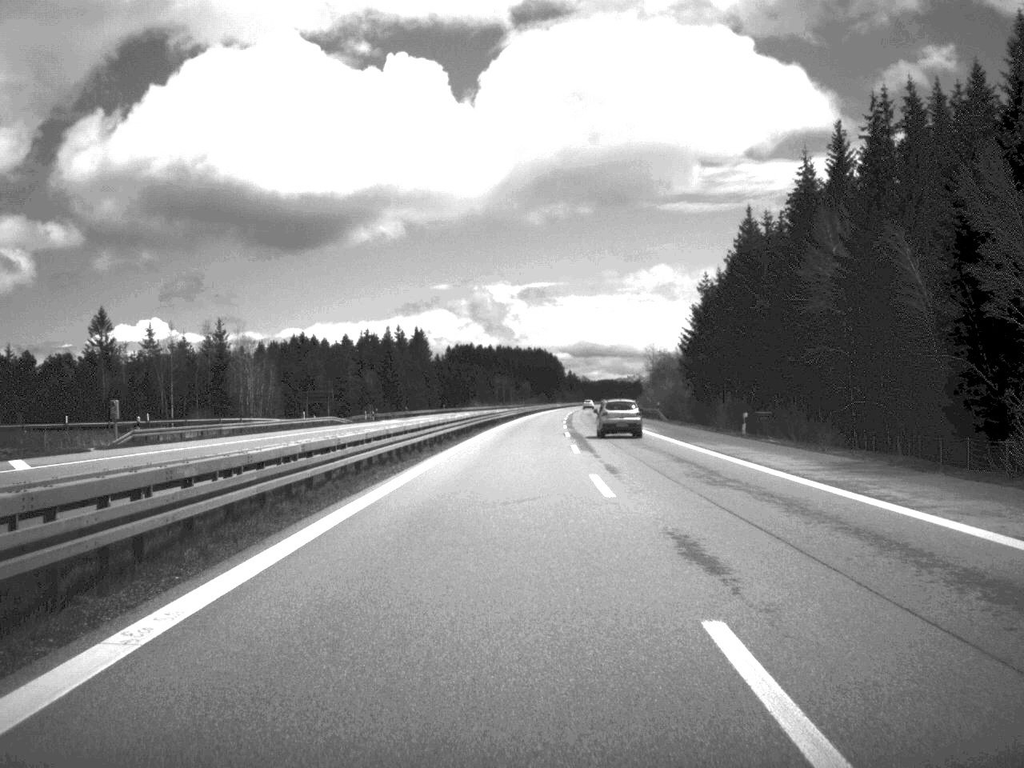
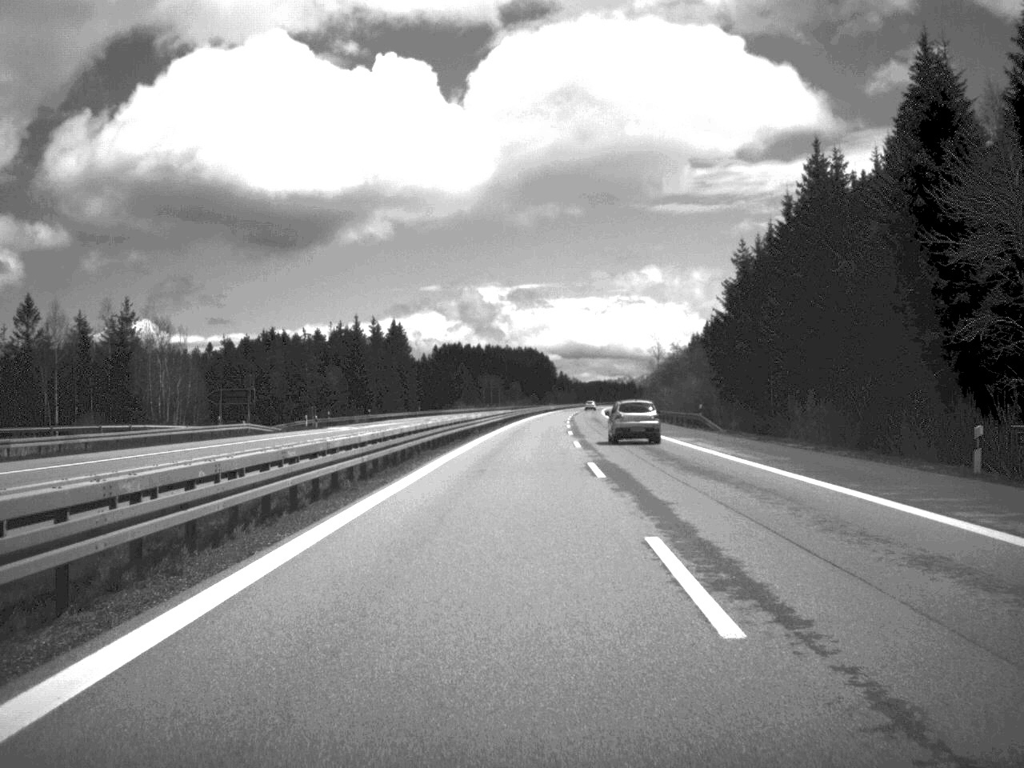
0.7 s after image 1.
(+0.1, +29.9) m; 0°
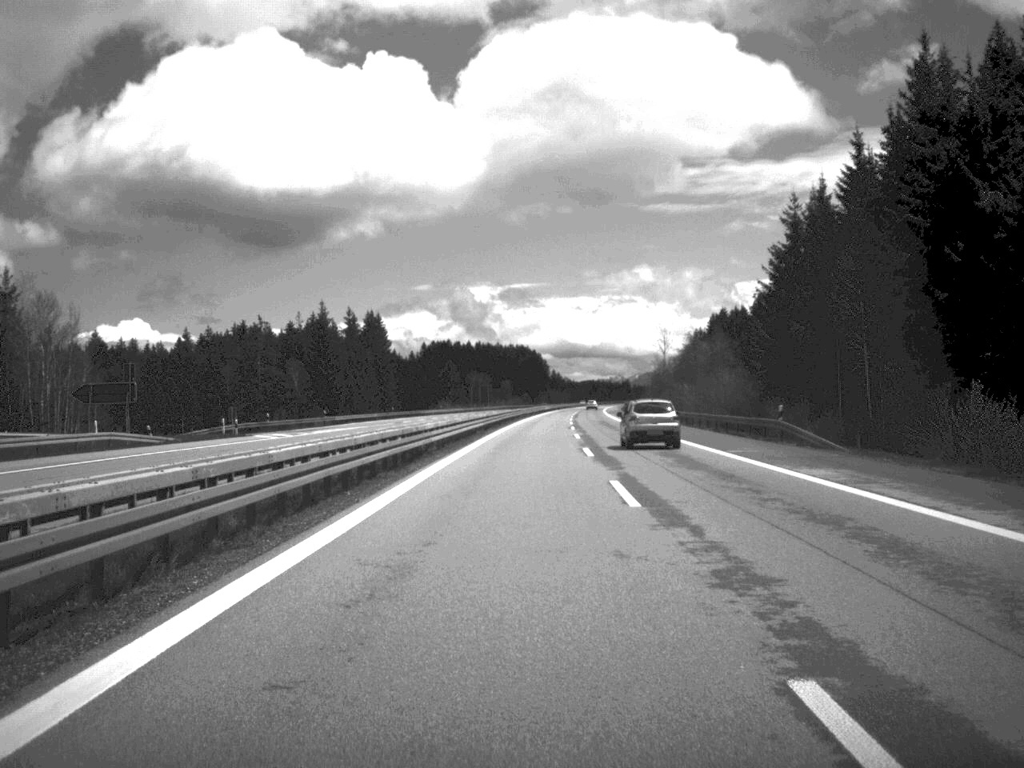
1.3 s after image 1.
(+0.1, +25.1) m; 0°
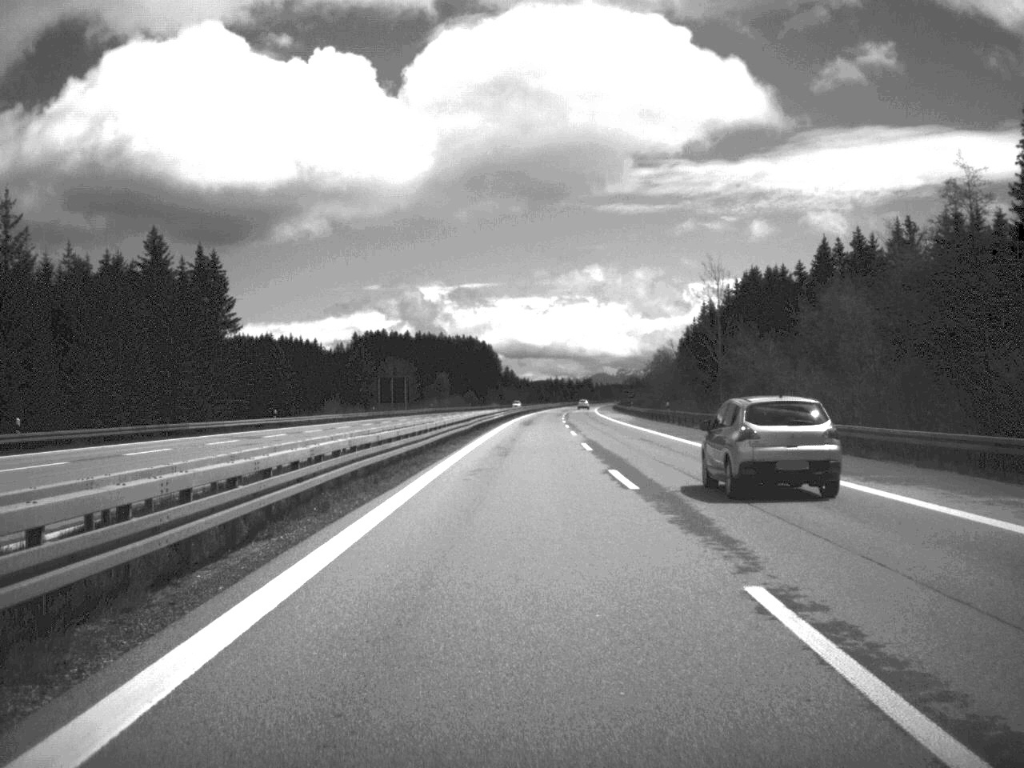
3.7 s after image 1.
(+1.6, +102.7) m; +2°
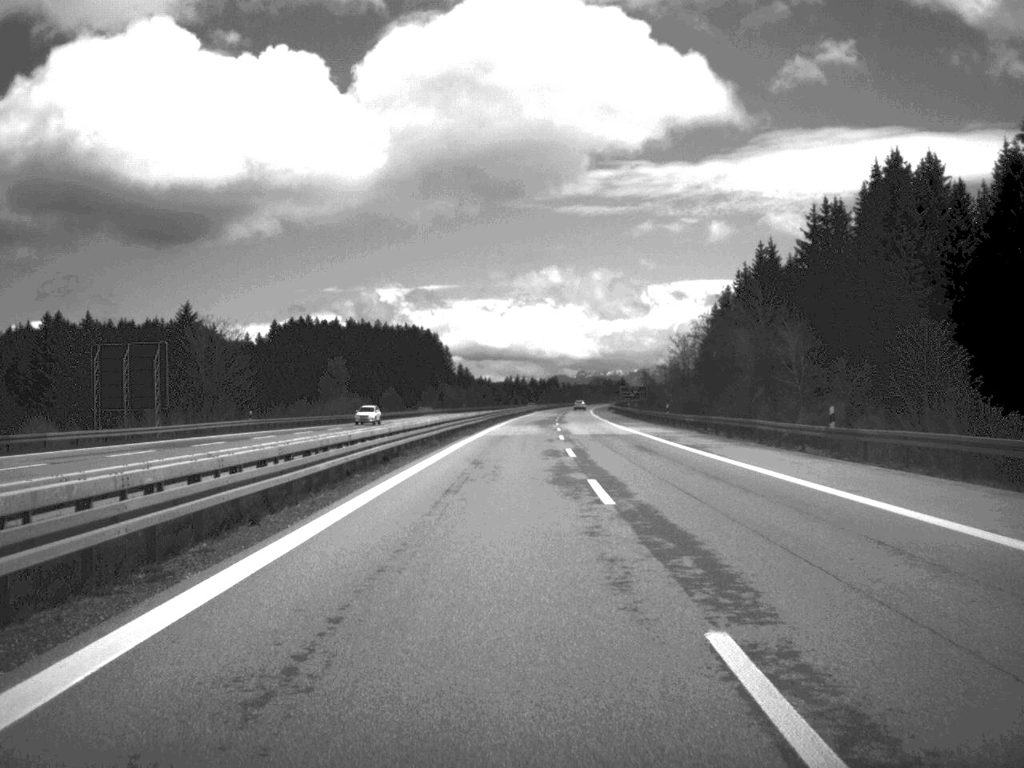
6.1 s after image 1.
(+1.6, +105.7) m; +2°
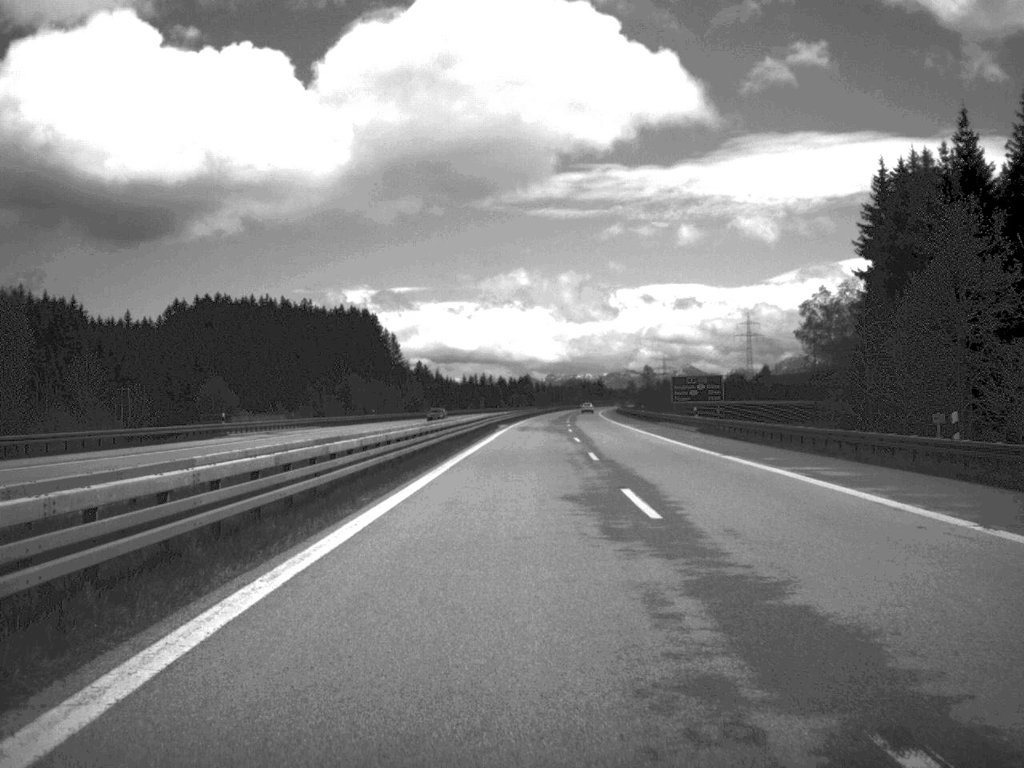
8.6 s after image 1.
(+0.7, +105.0) m; +1°
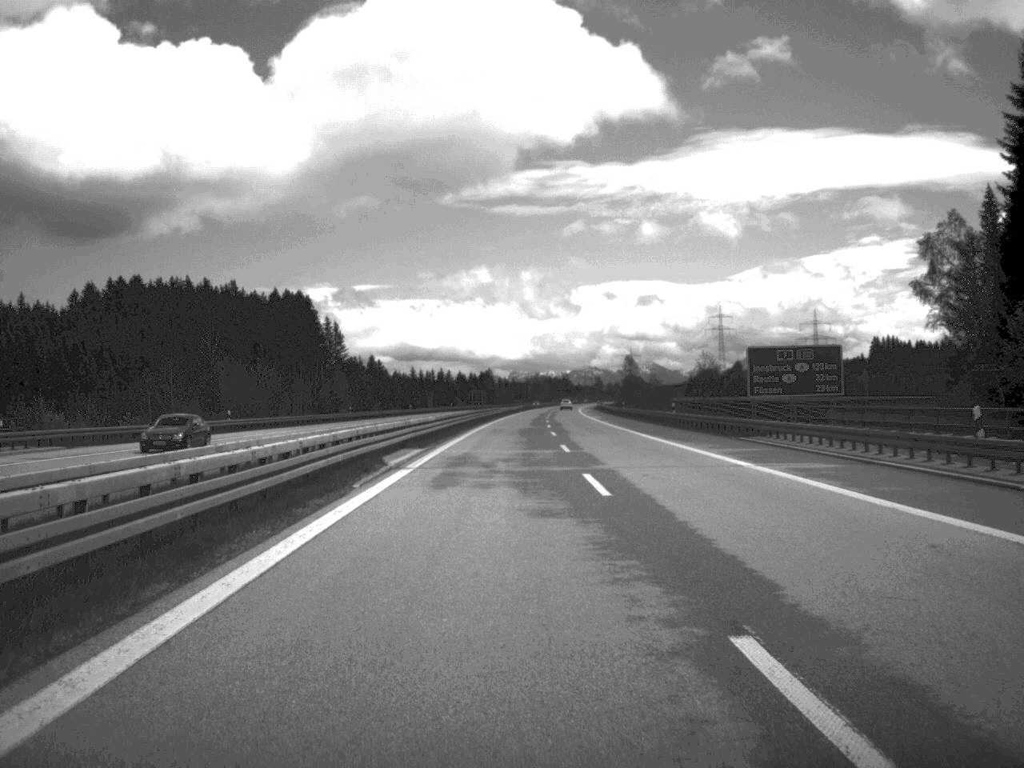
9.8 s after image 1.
(+0.7, +50.6) m; +2°
